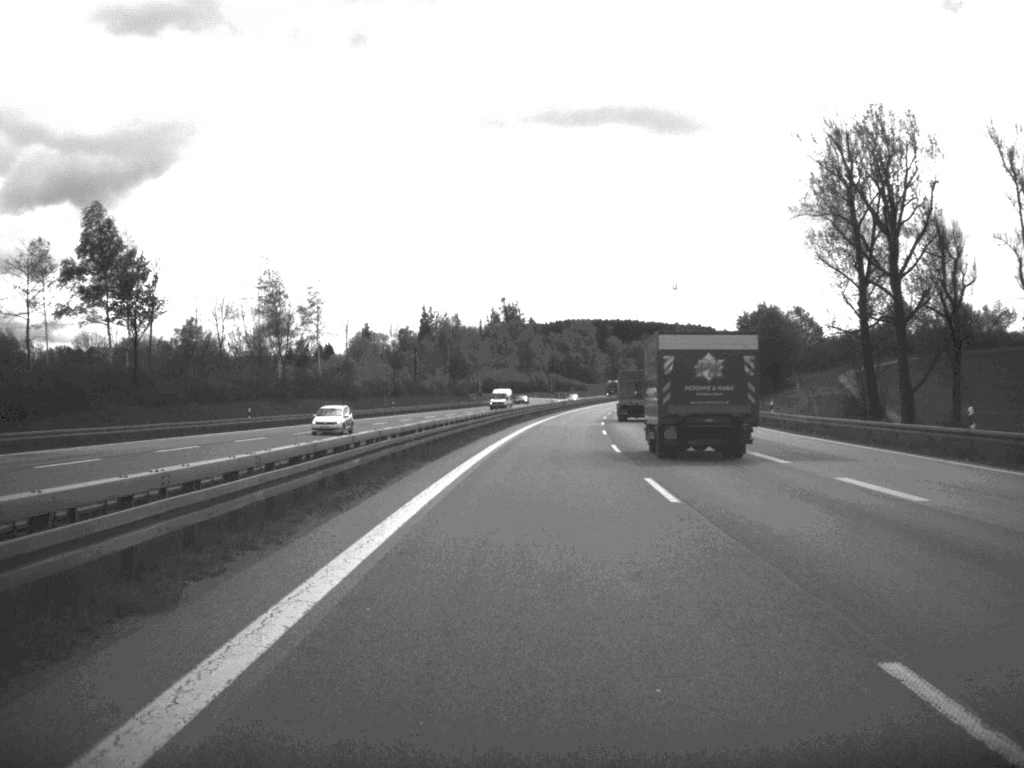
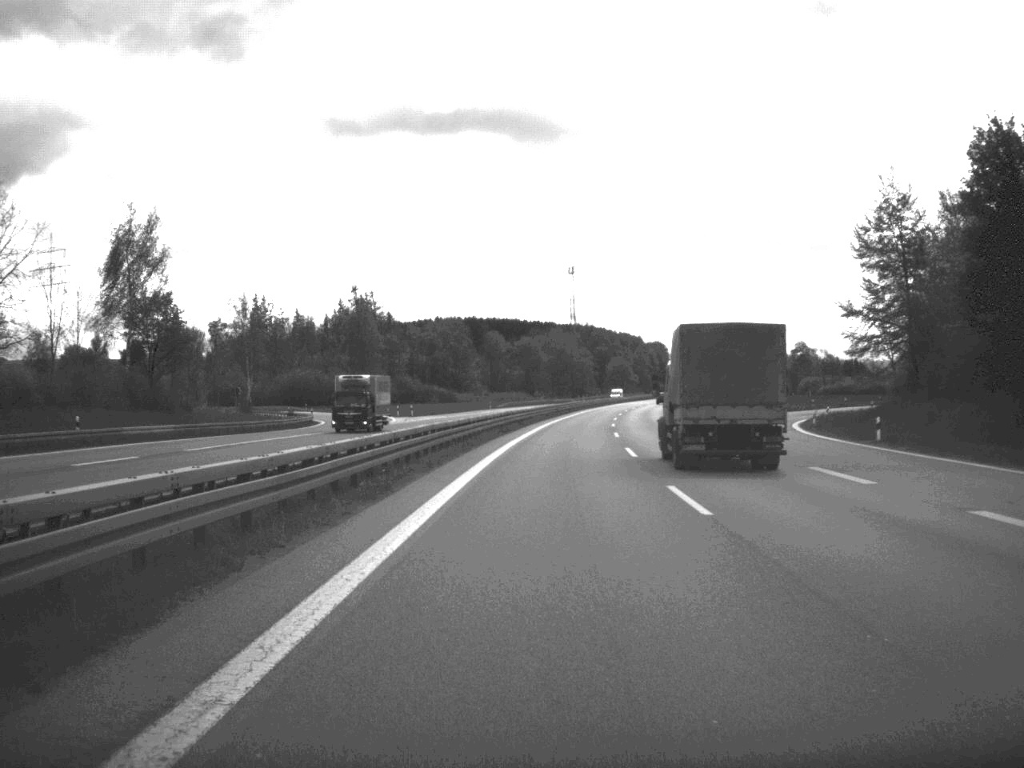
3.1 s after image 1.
(+6.4, +125.8) m; +5°
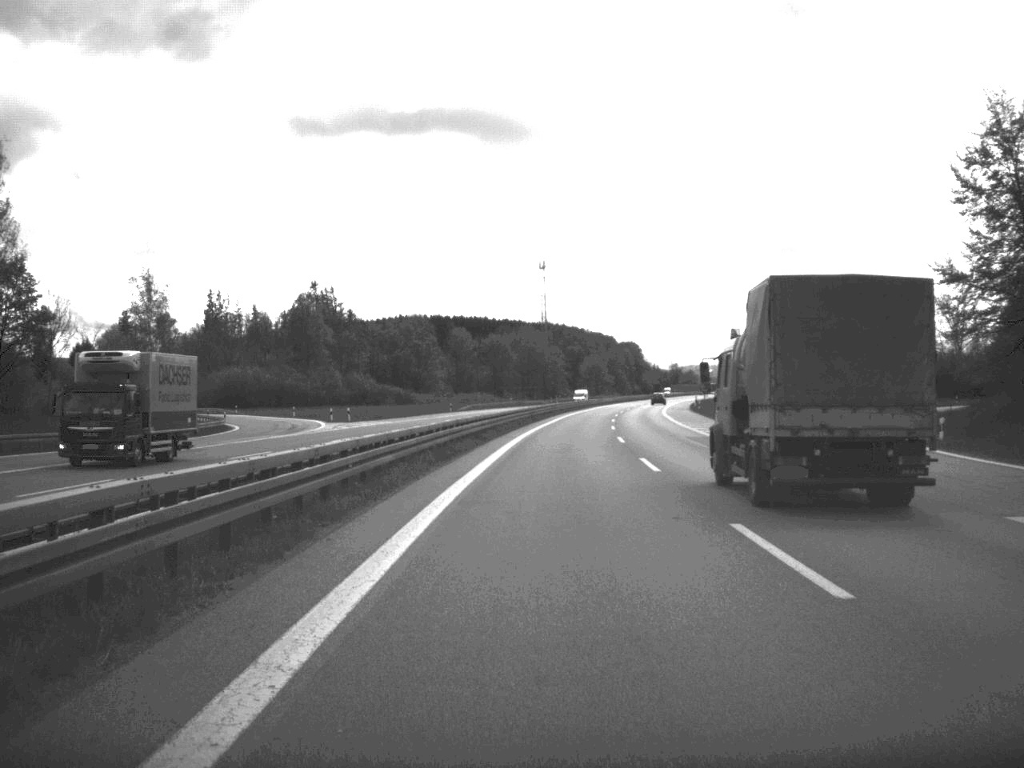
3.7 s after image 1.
(+0.3, +25.2) m; +1°
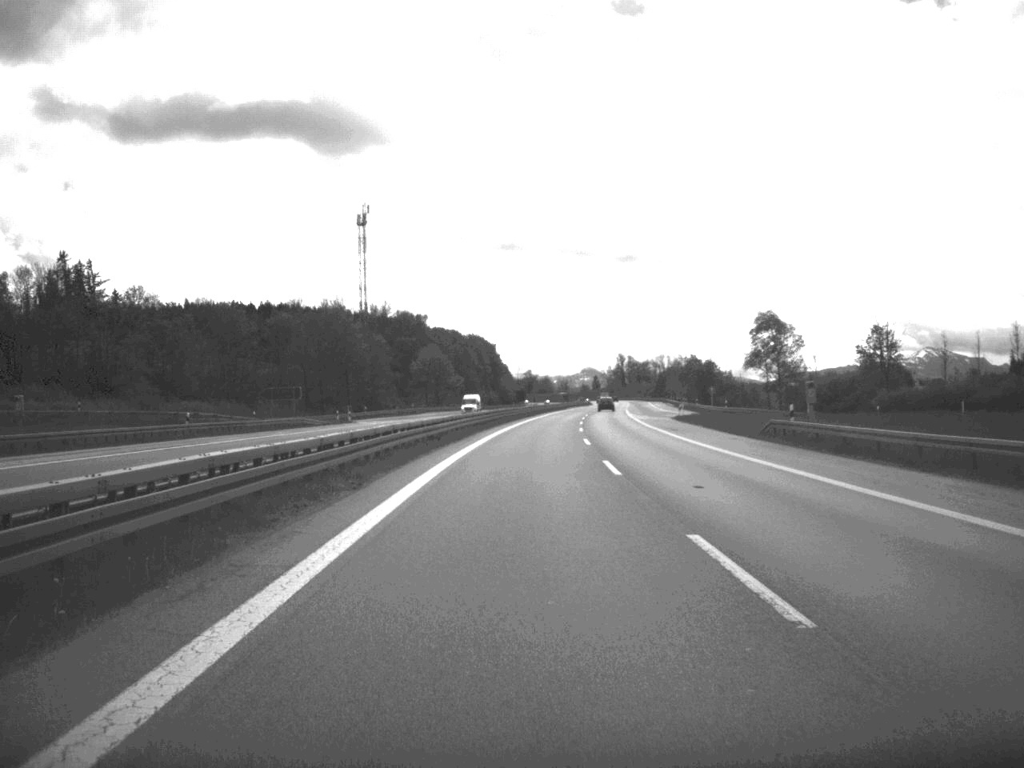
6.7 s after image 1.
(+7.6, +125.0) m; +7°
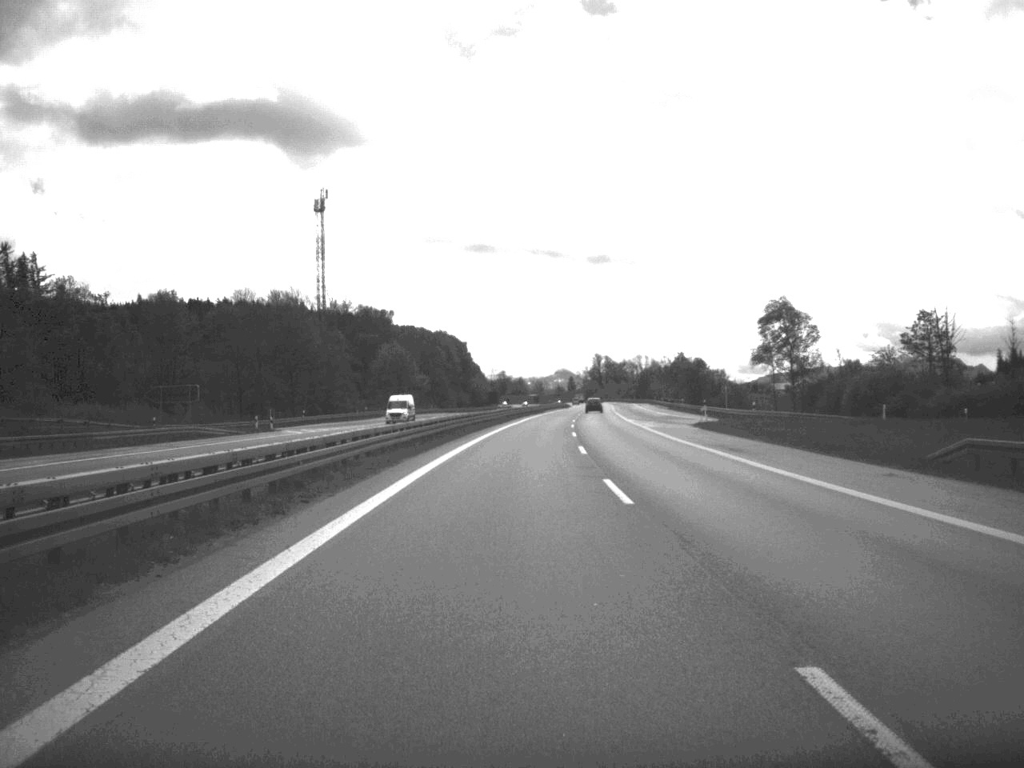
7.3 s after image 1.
(+0.2, +24.9) m; +1°
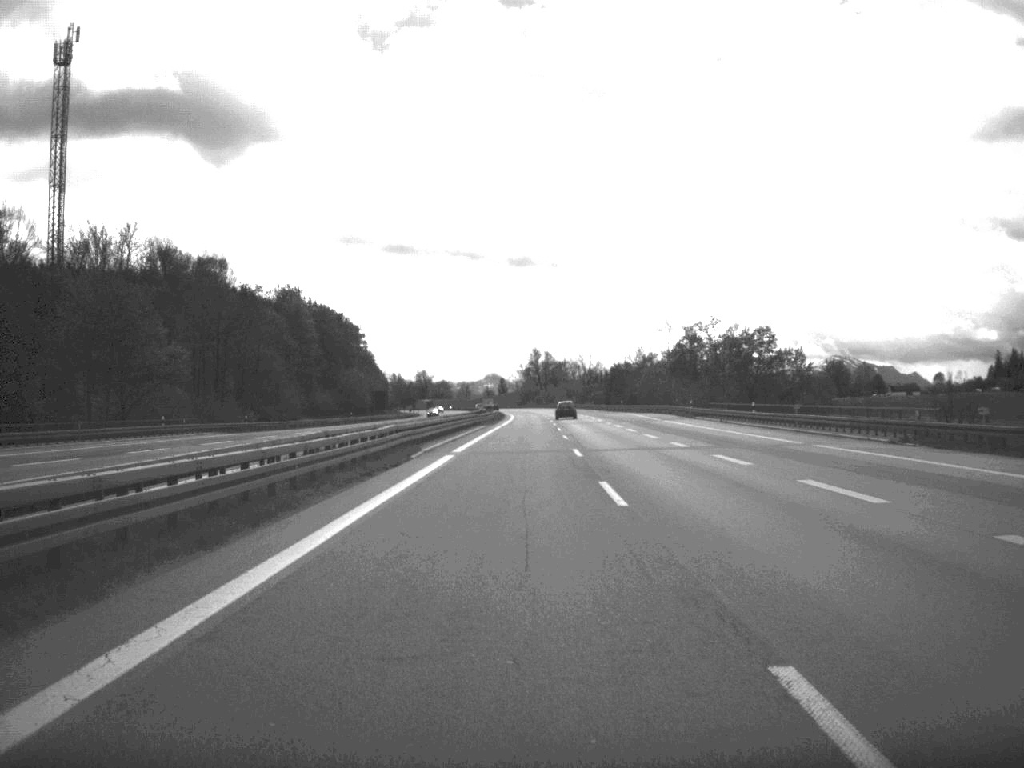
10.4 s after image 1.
(+3.4, +123.8) m; +3°
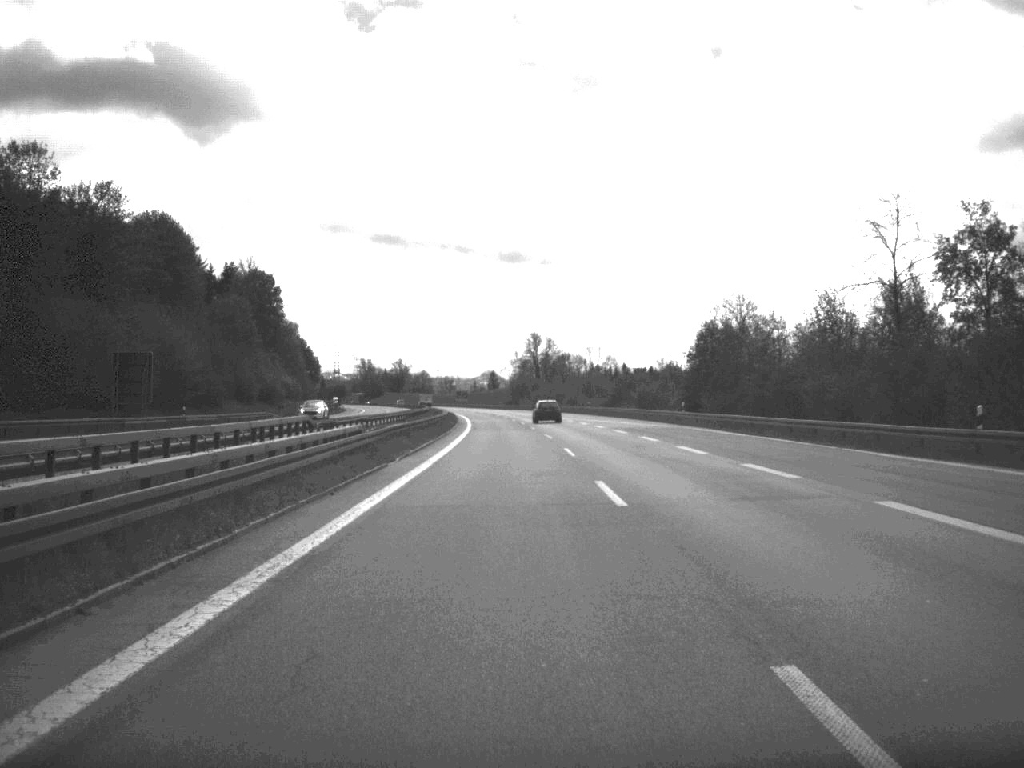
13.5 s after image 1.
(+0.5, +124.1) m; 0°
